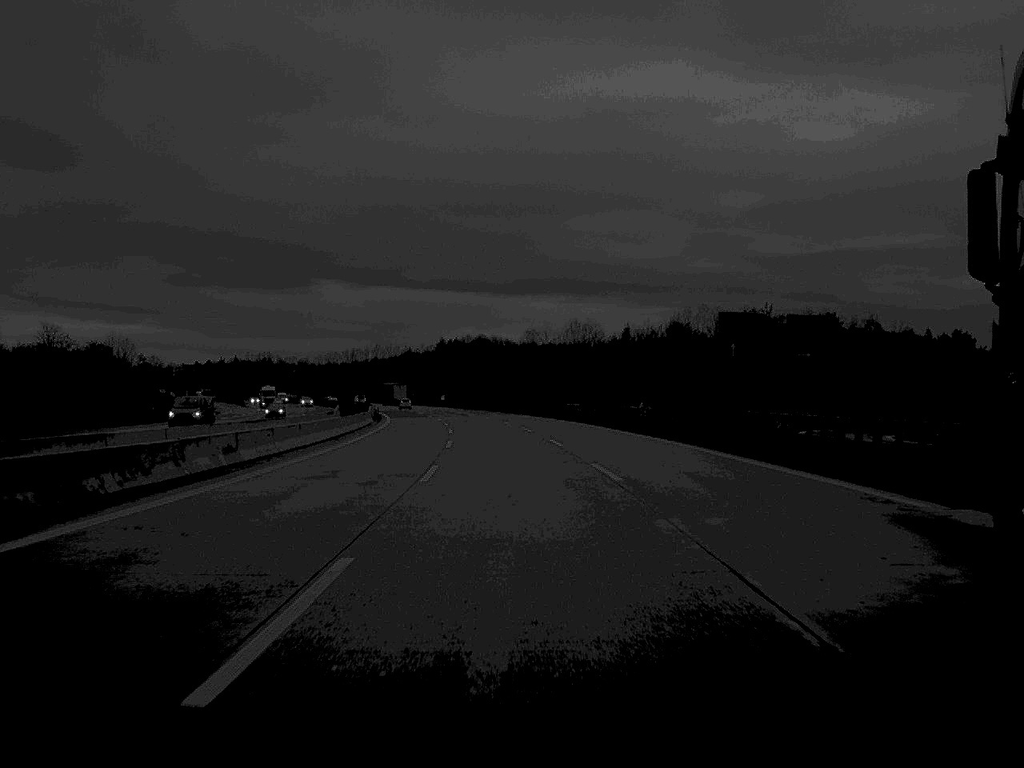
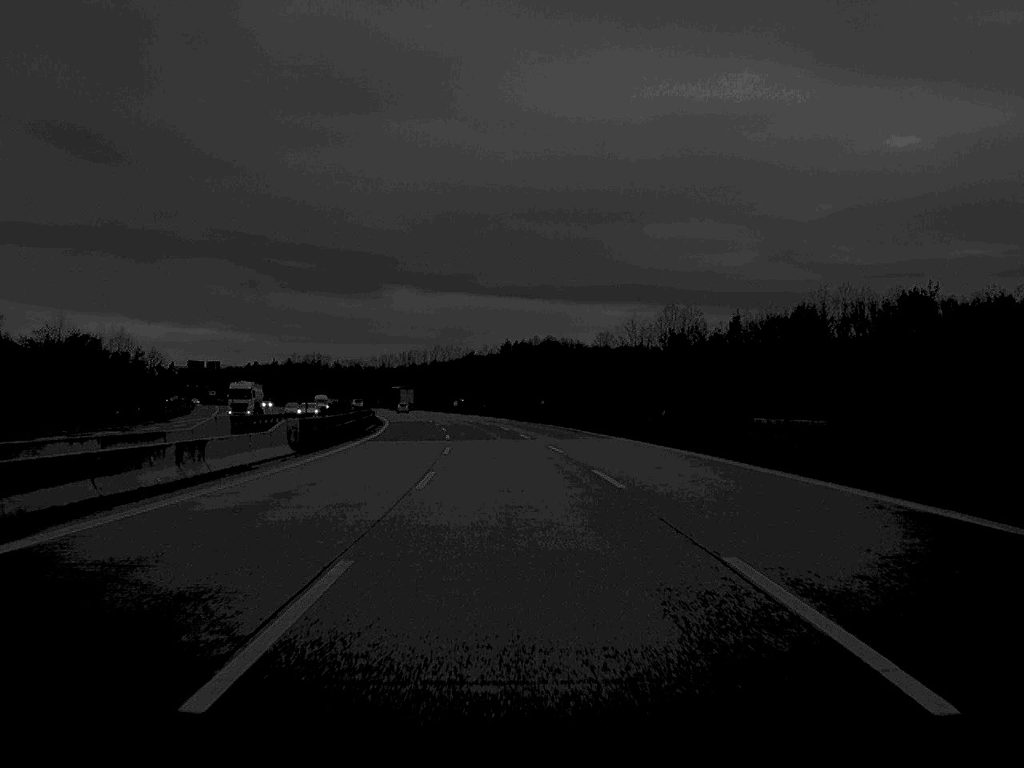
(-1.5, +54.6) m; -3°
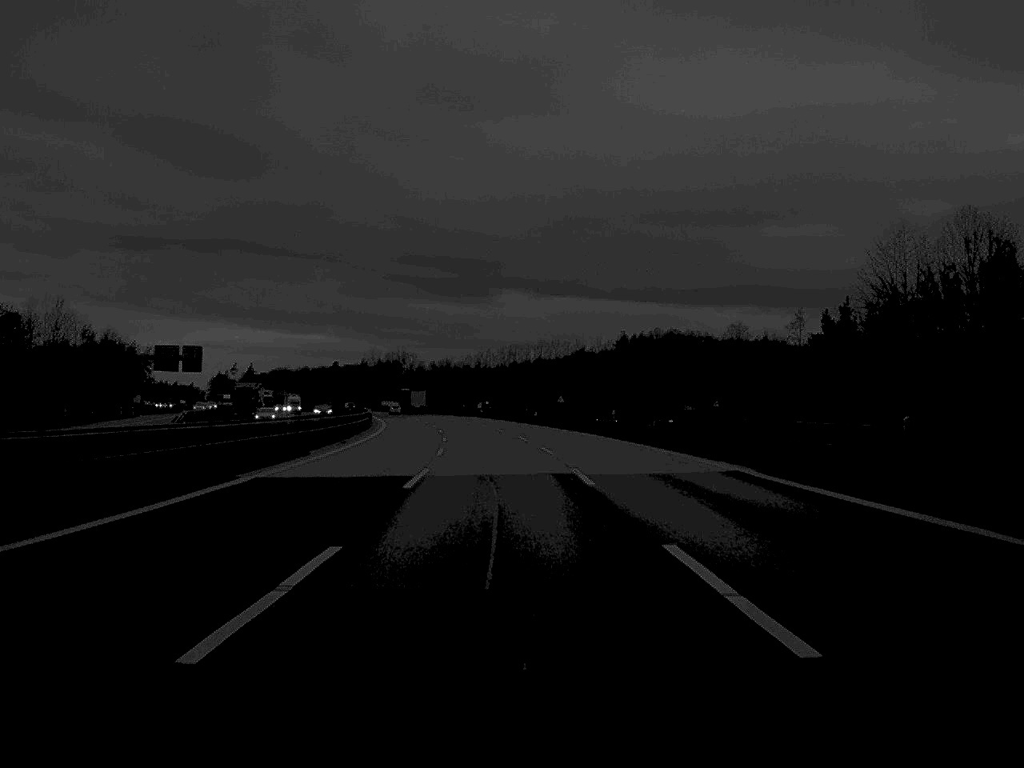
(-3.7, +88.4) m; -5°
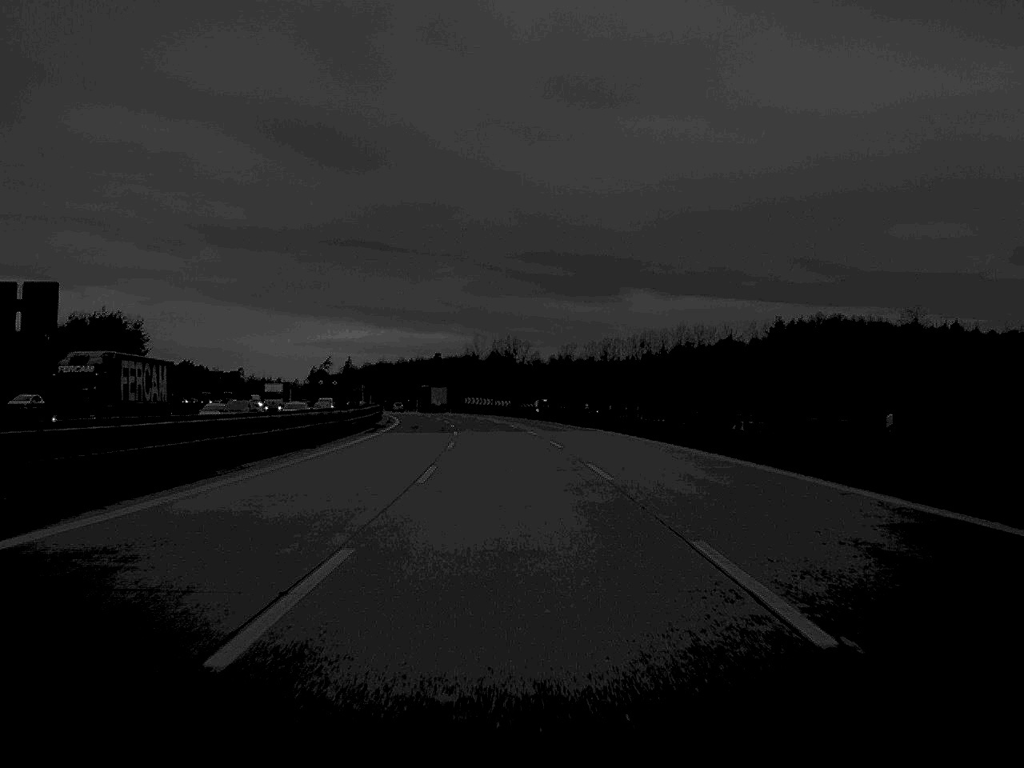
(-4.2, +89.3) m; -6°
